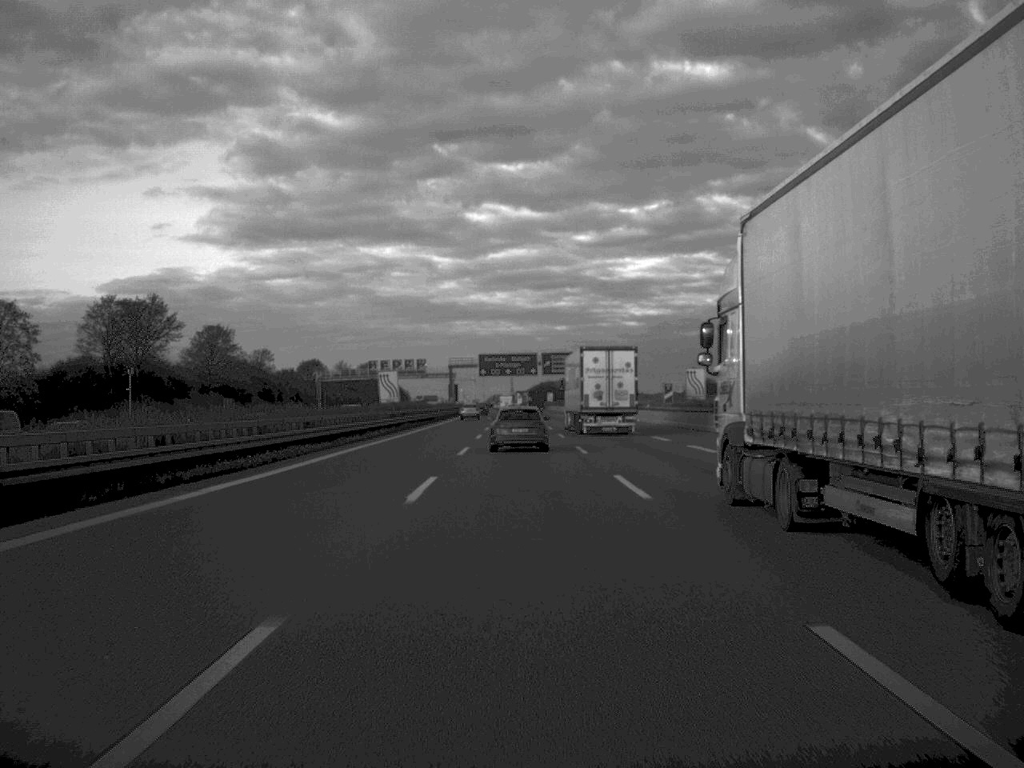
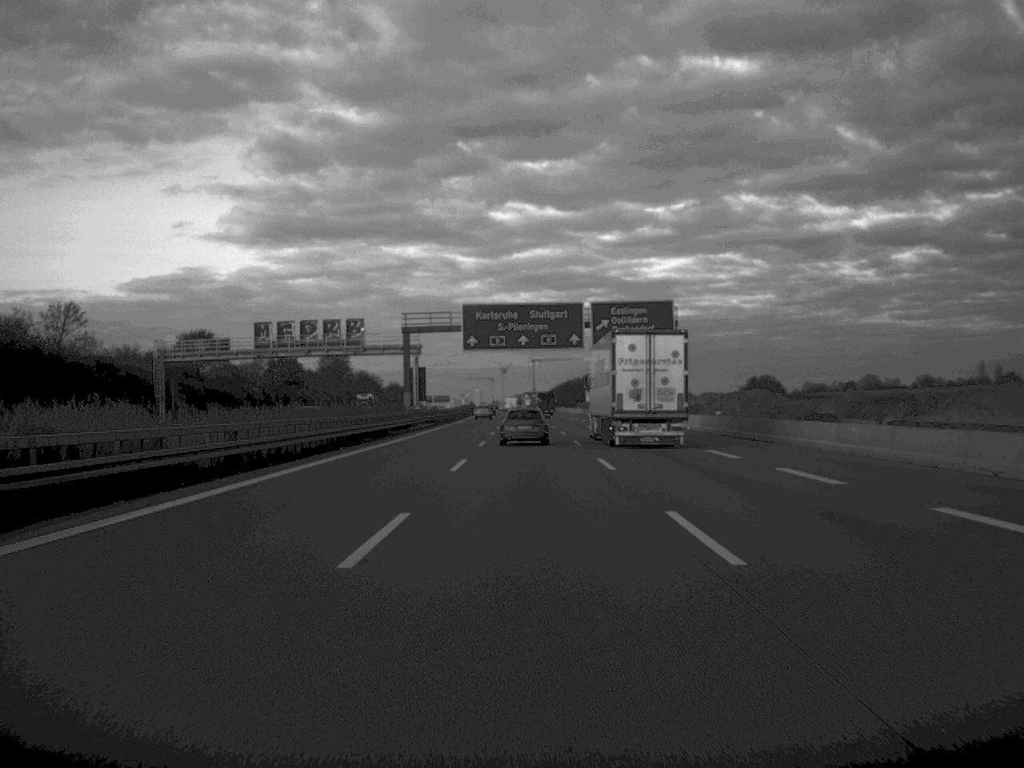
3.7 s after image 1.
(-1.0, +98.0) m; -1°
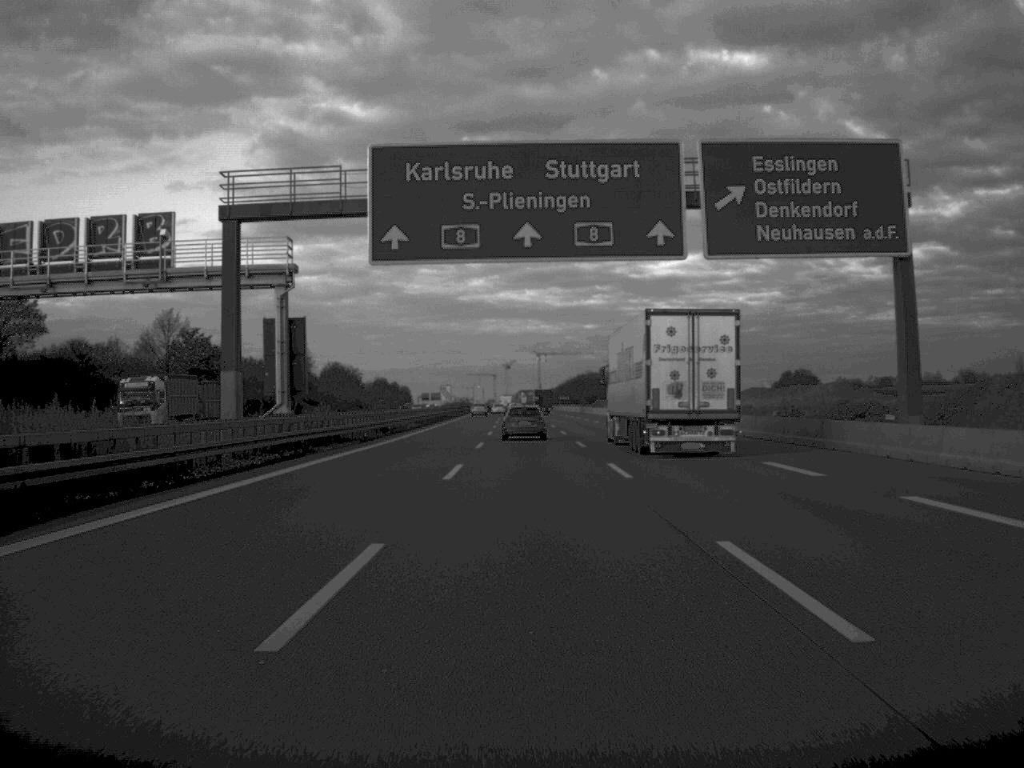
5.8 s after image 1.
(-0.2, +57.9) m; 0°
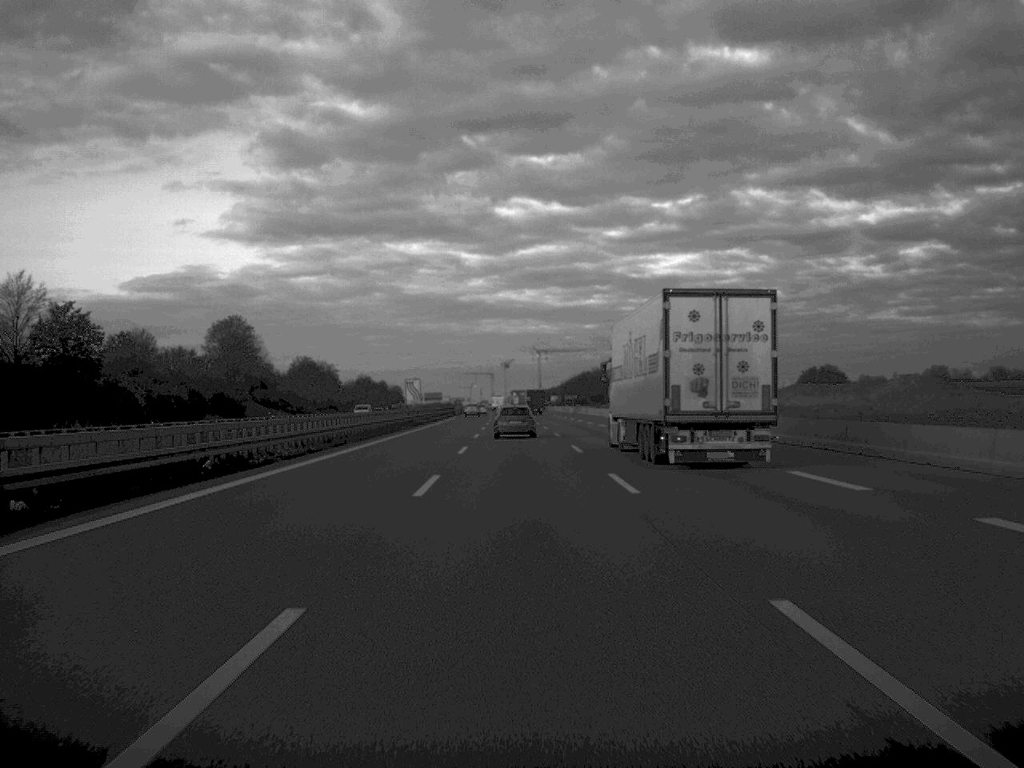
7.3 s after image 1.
(0.0, +40.2) m; 0°
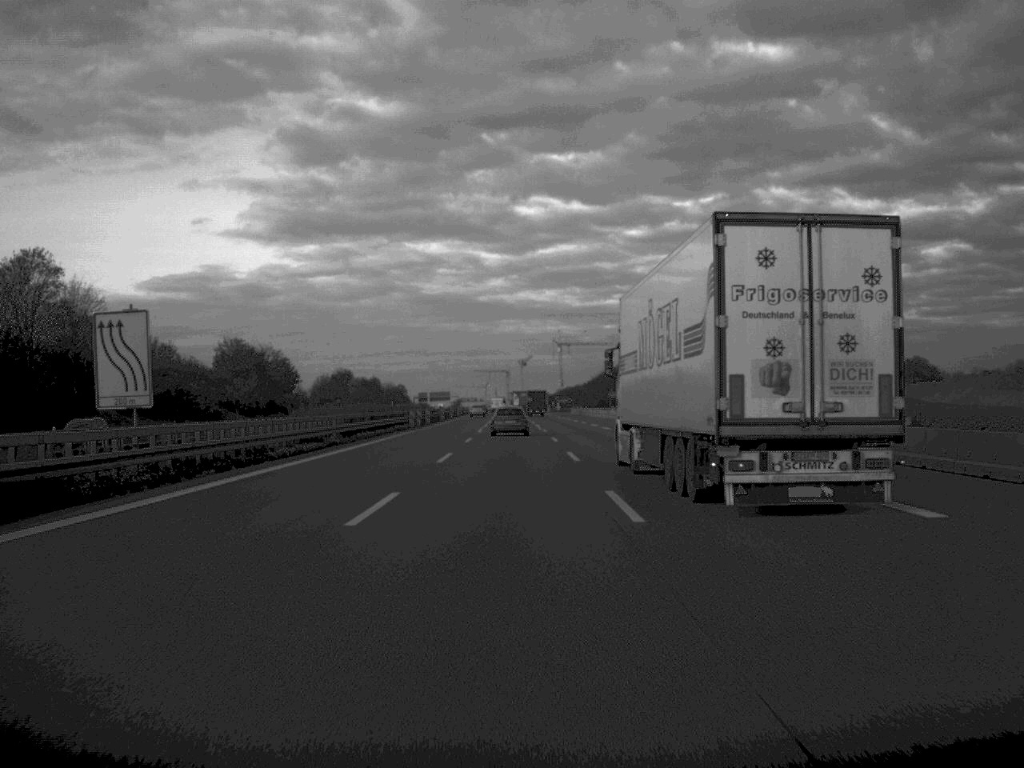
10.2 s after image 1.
(-0.4, +76.9) m; -1°
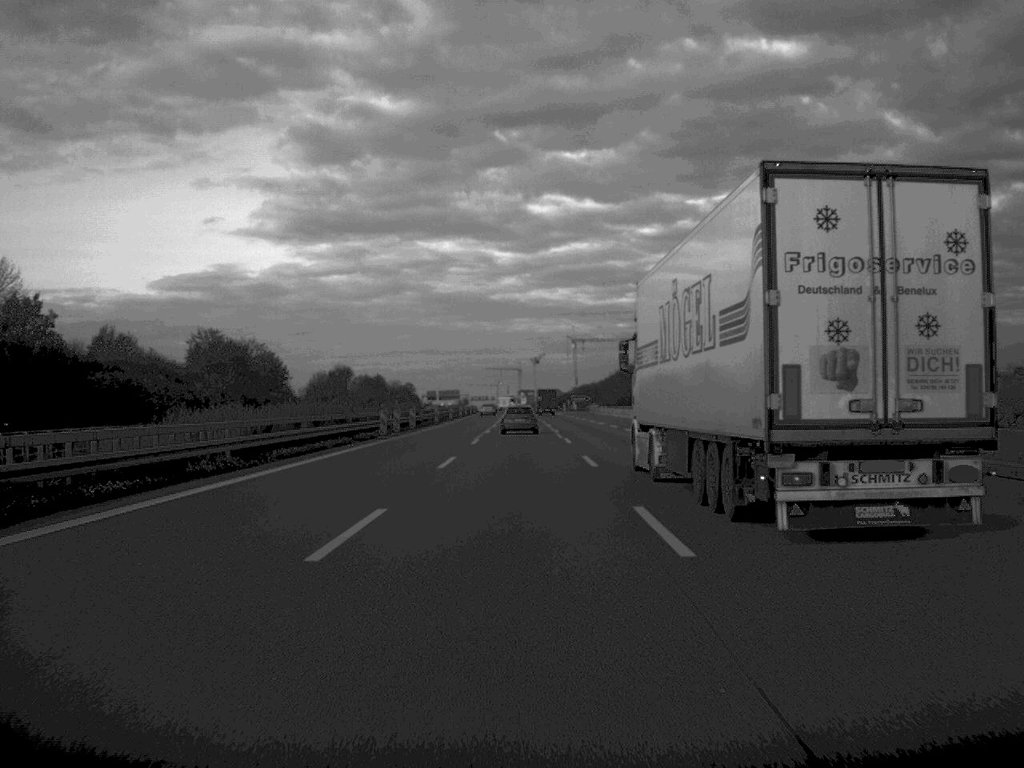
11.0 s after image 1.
(-0.1, +21.7) m; -1°
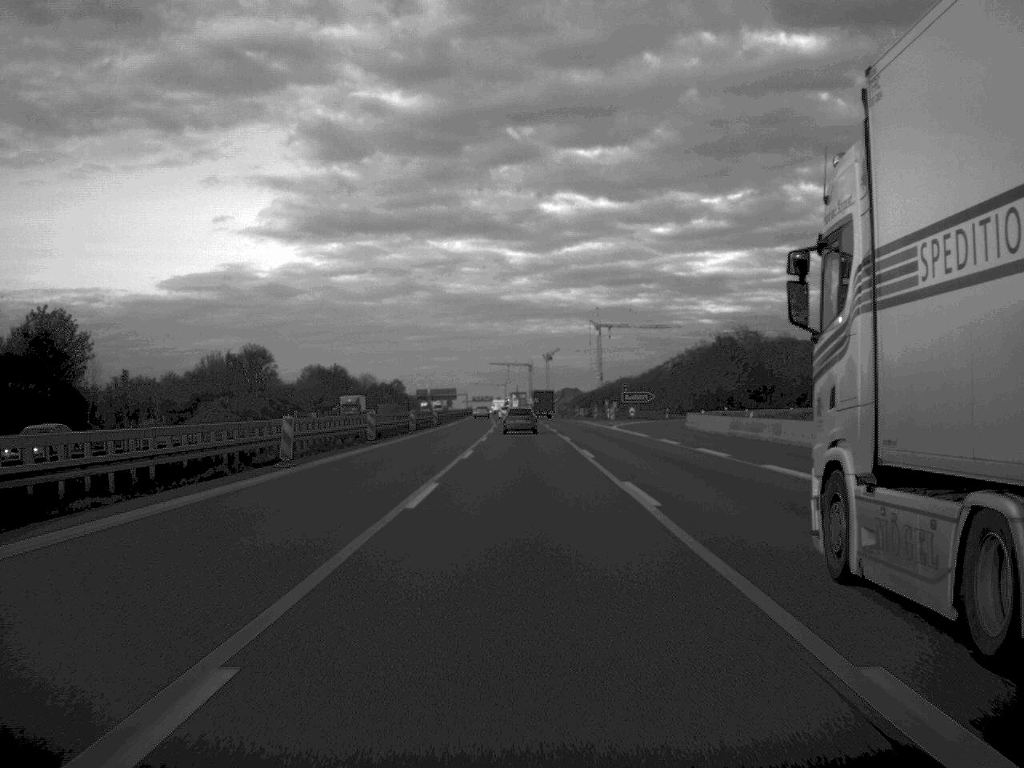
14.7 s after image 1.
(-0.6, +101.0) m; -1°
